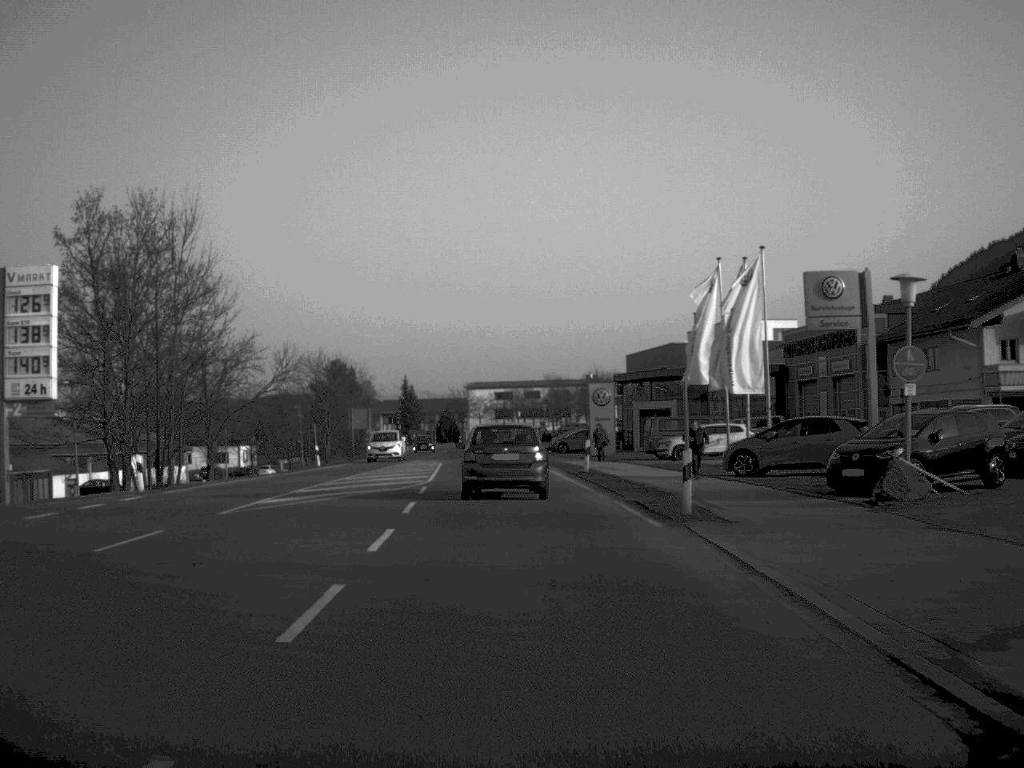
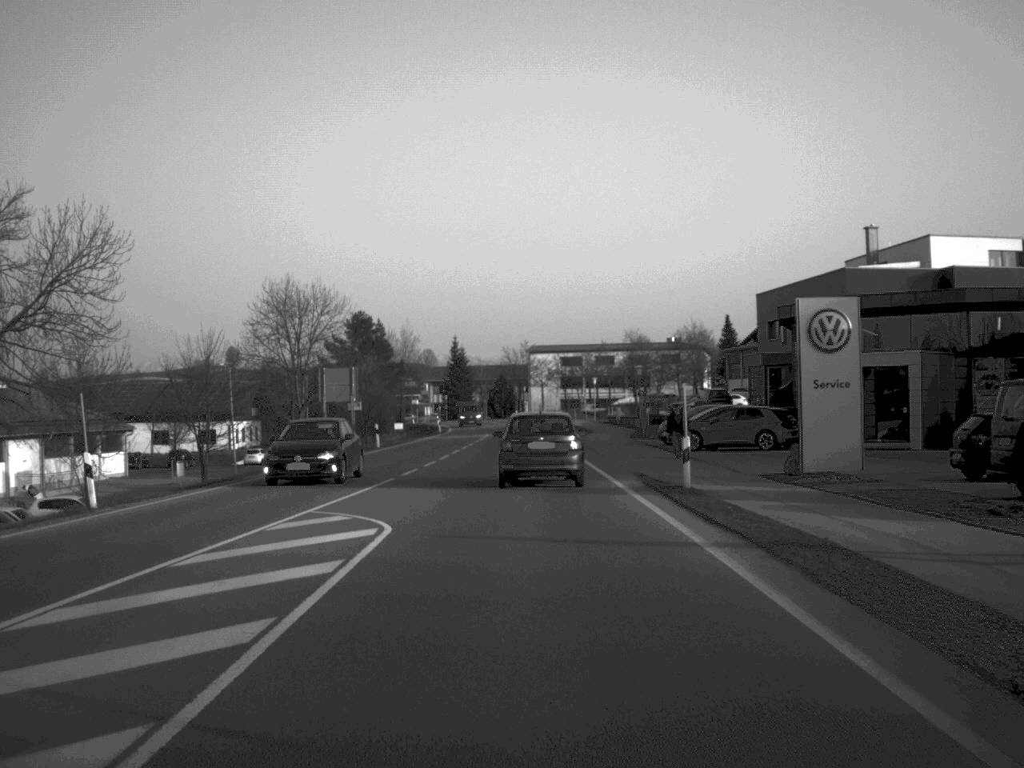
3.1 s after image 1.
(-1.0, +39.3) m; -3°
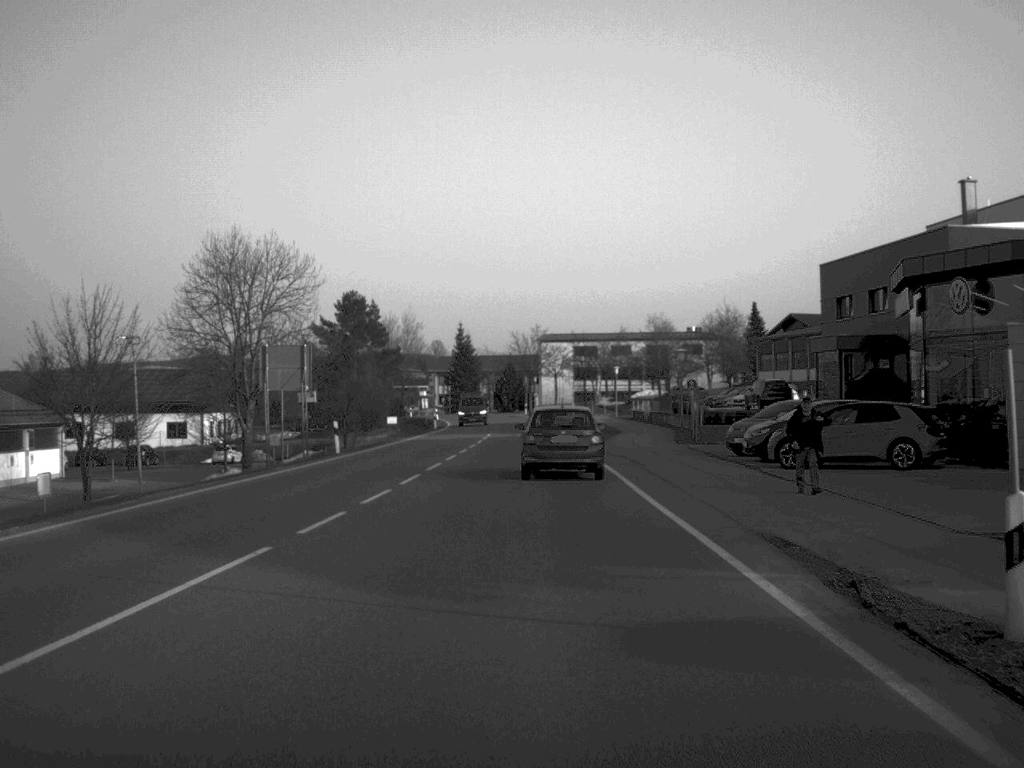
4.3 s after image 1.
(-0.1, +15.2) m; 0°
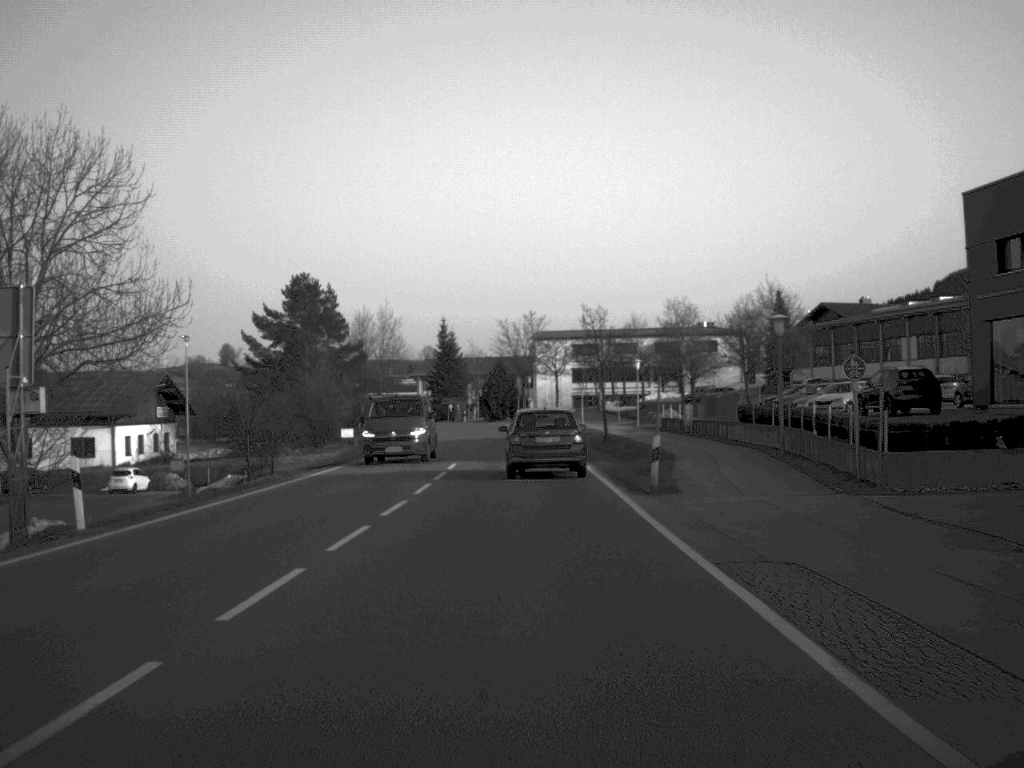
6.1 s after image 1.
(+0.1, +24.2) m; 0°
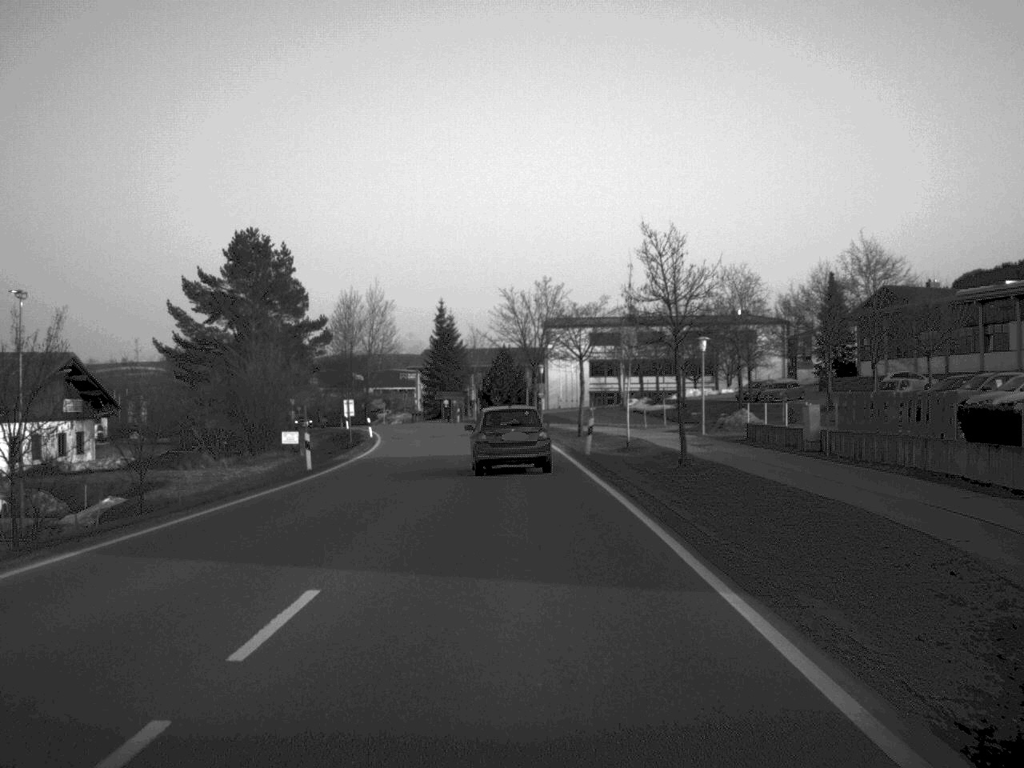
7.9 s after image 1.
(-0.1, +24.0) m; 0°
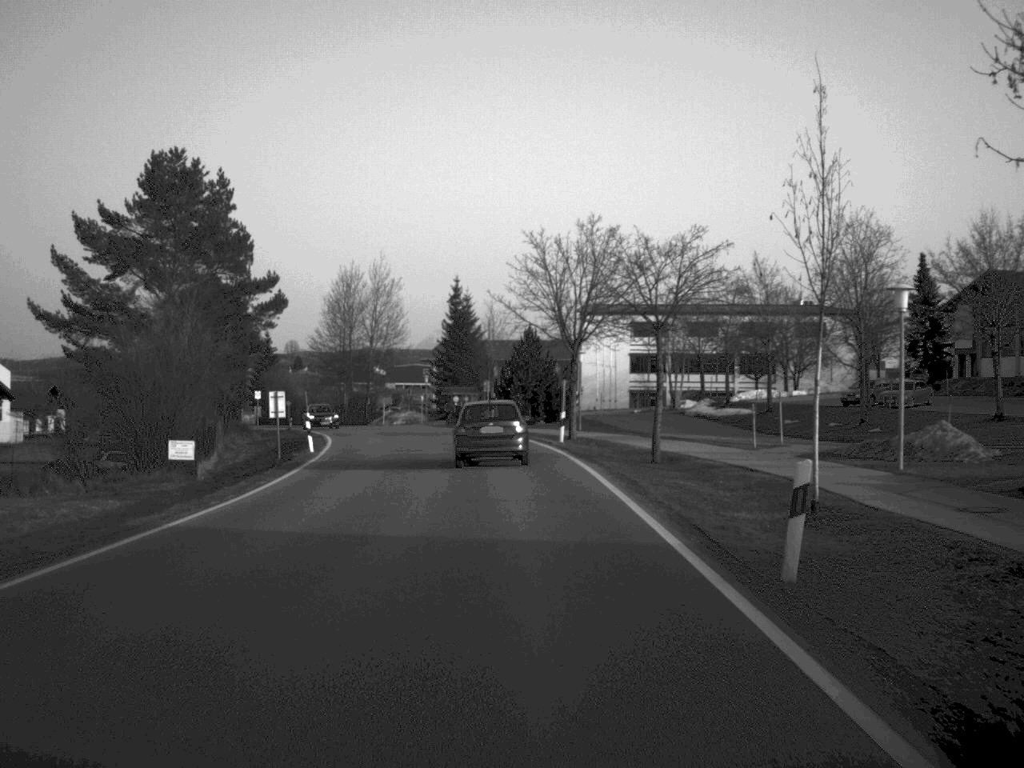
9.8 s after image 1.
(-0.2, +24.0) m; -1°
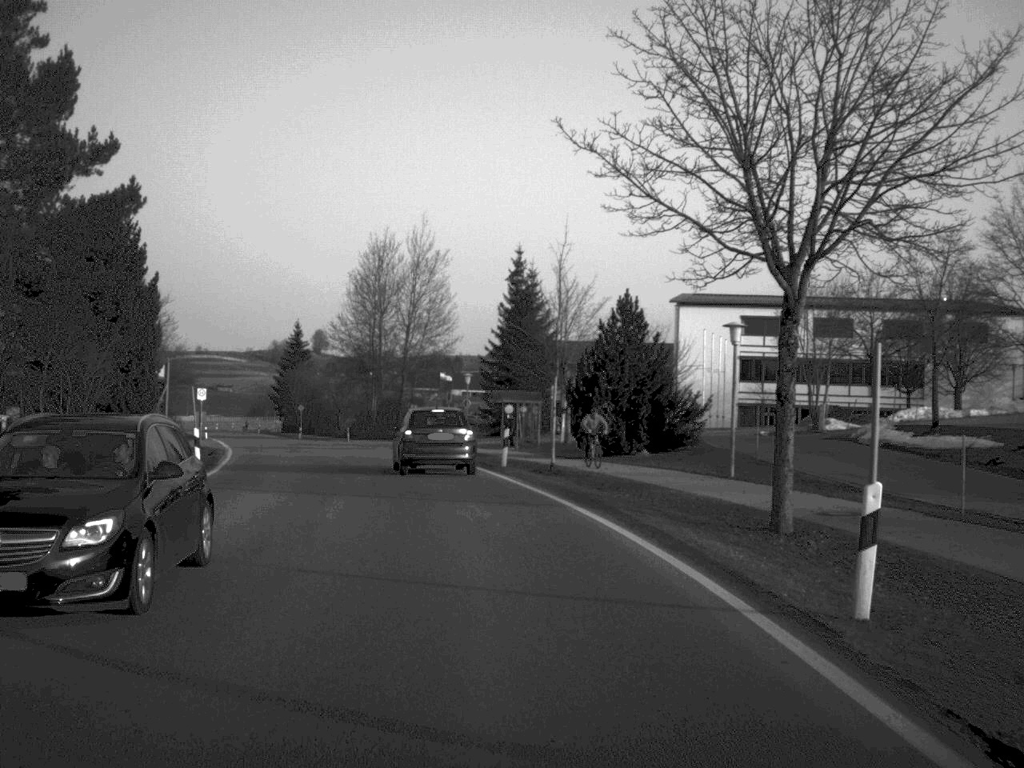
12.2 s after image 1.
(-0.6, +30.7) m; -3°
